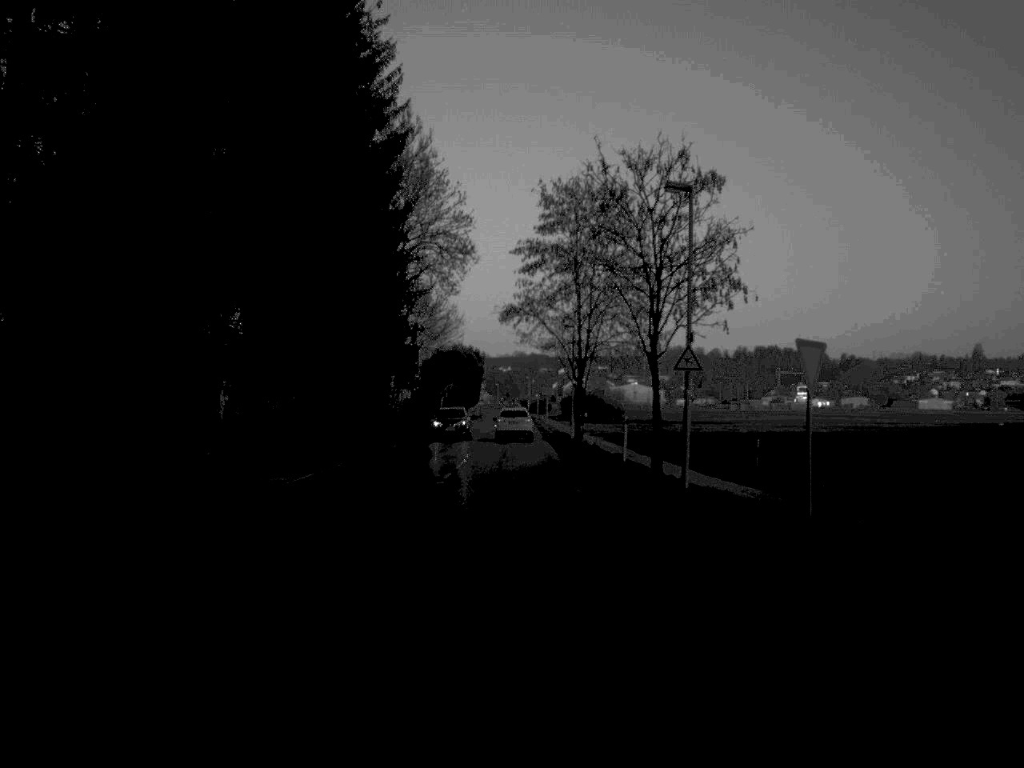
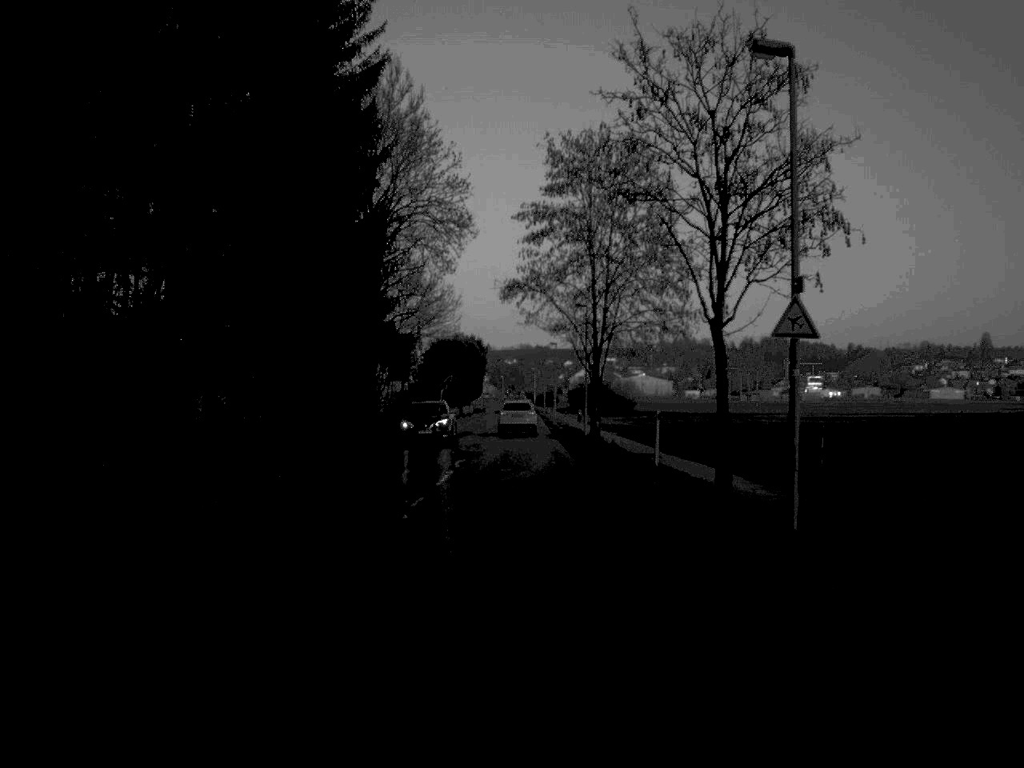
(0.0, +9.3) m; 0°
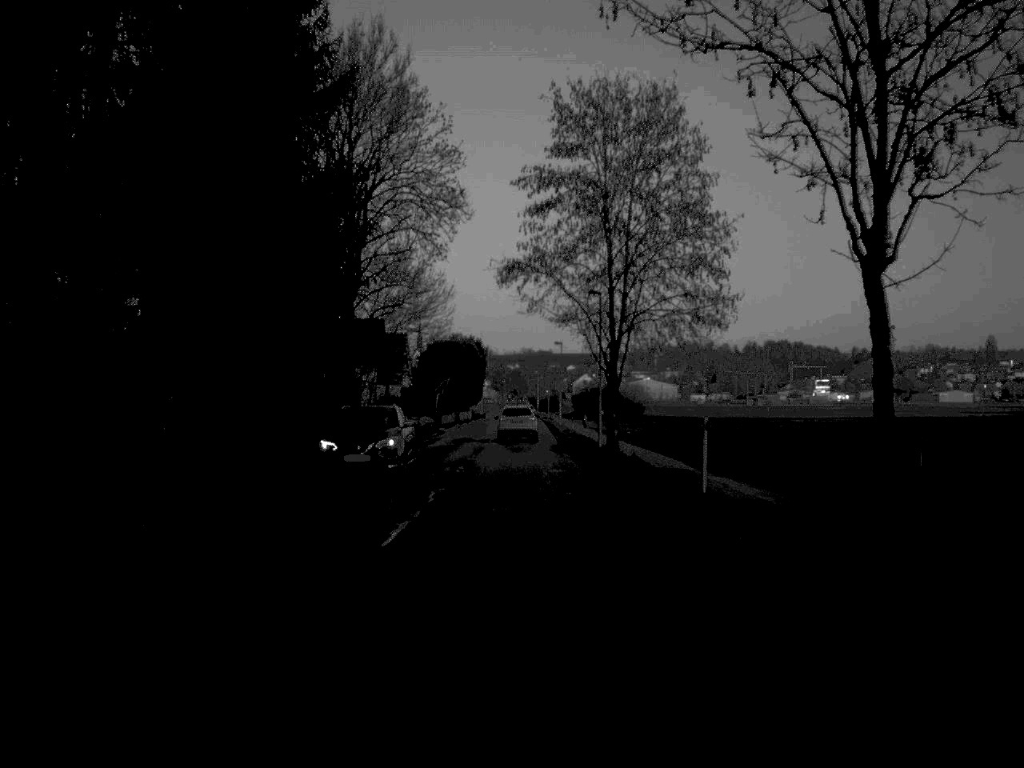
(0.0, +9.3) m; 0°
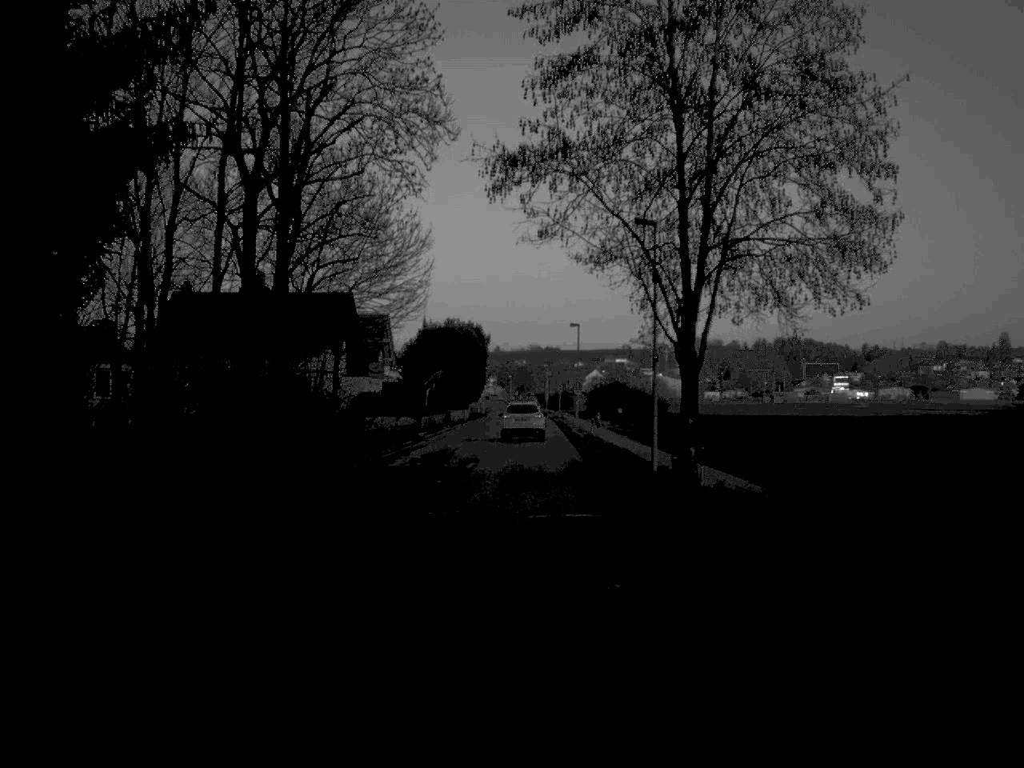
(0.0, +18.8) m; 0°
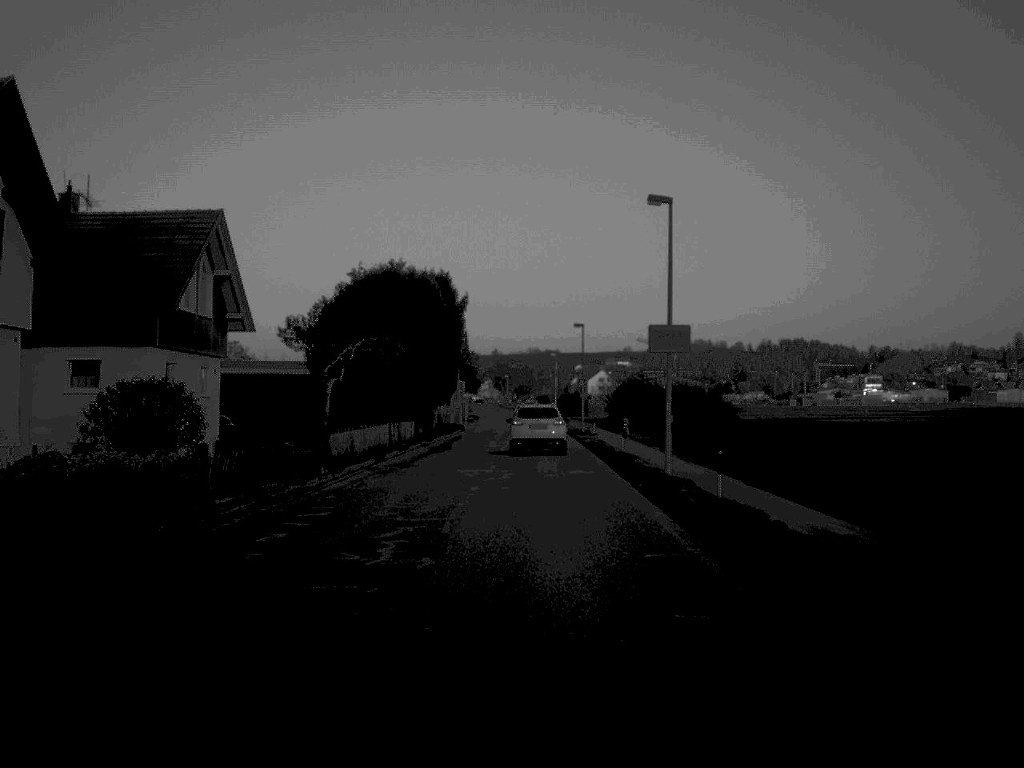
(-0.1, +47.2) m; 0°
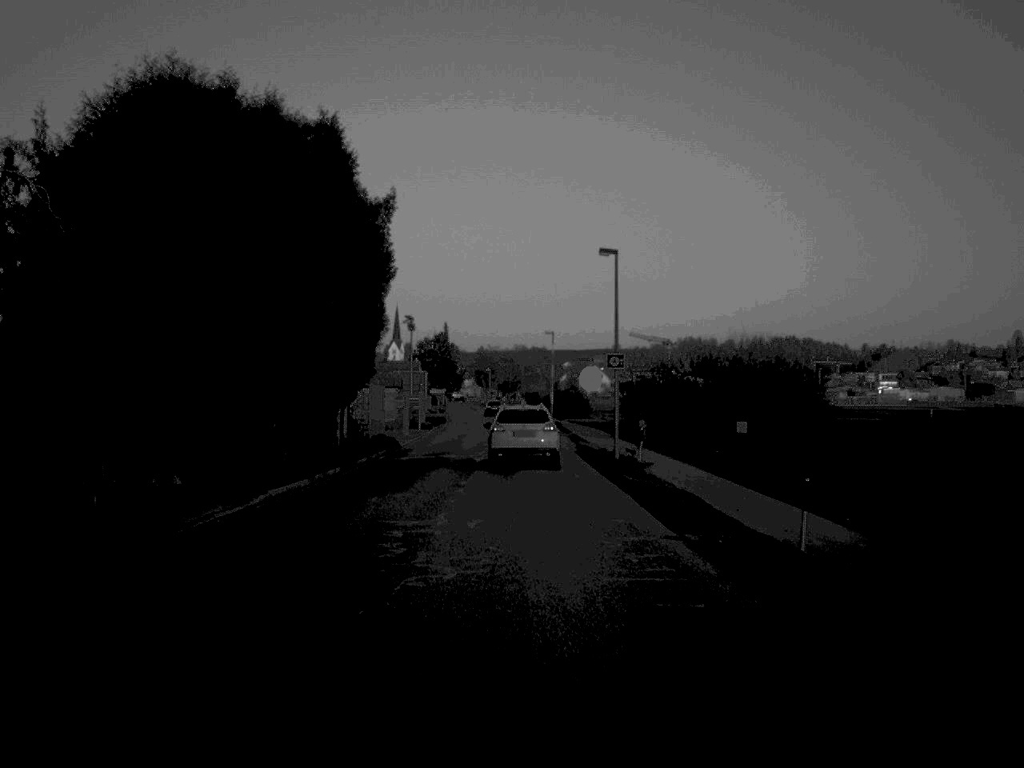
(+0.2, +34.8) m; +1°
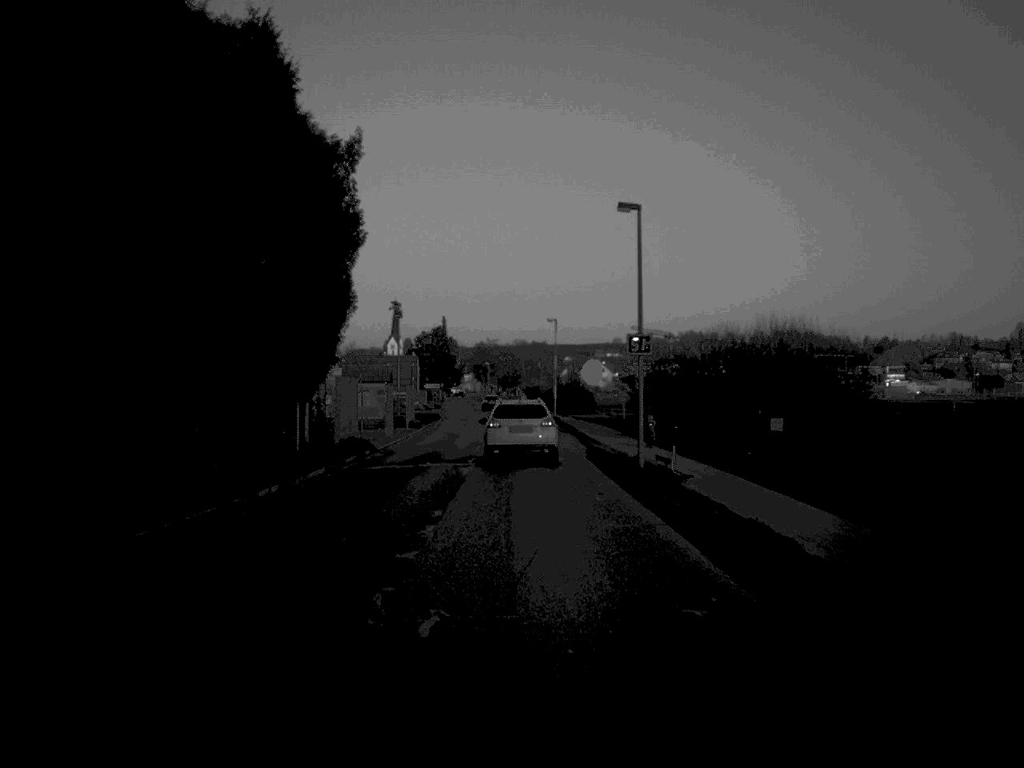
(0.0, +7.7) m; 0°
